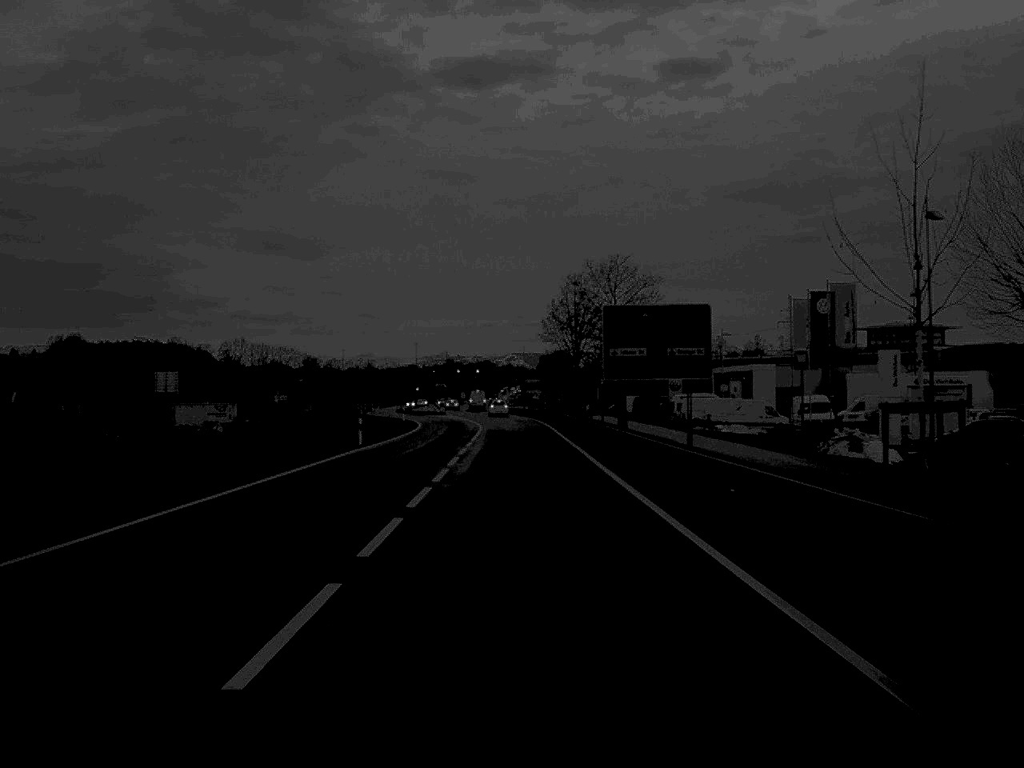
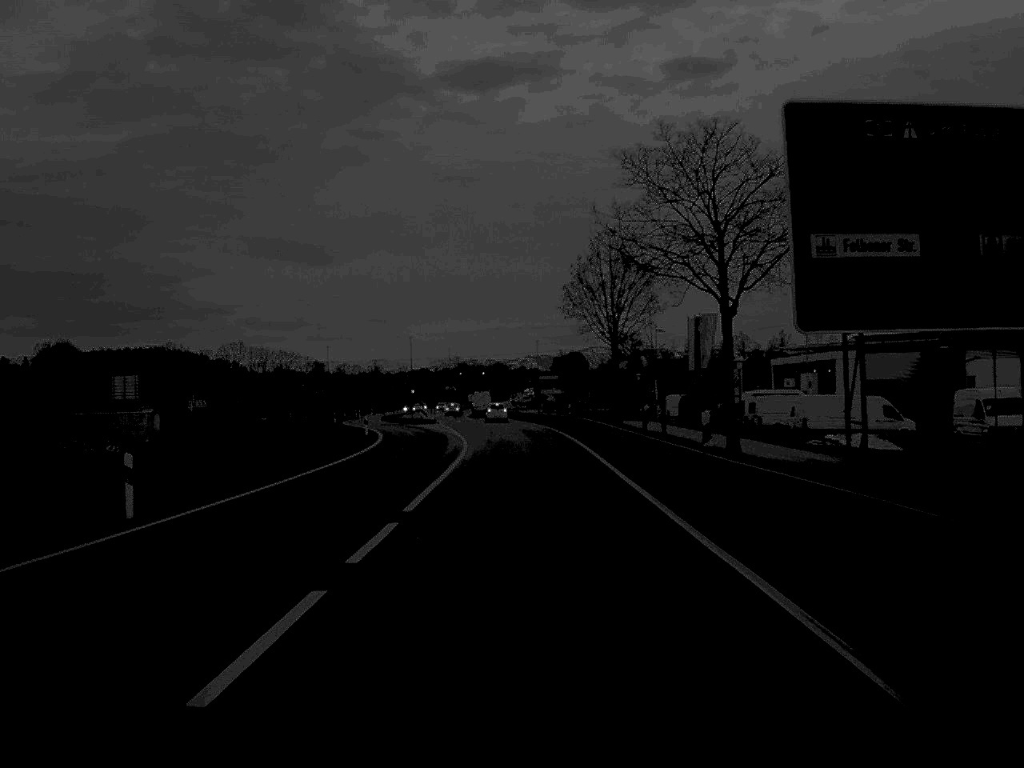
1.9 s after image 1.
(-0.1, +30.3) m; -1°
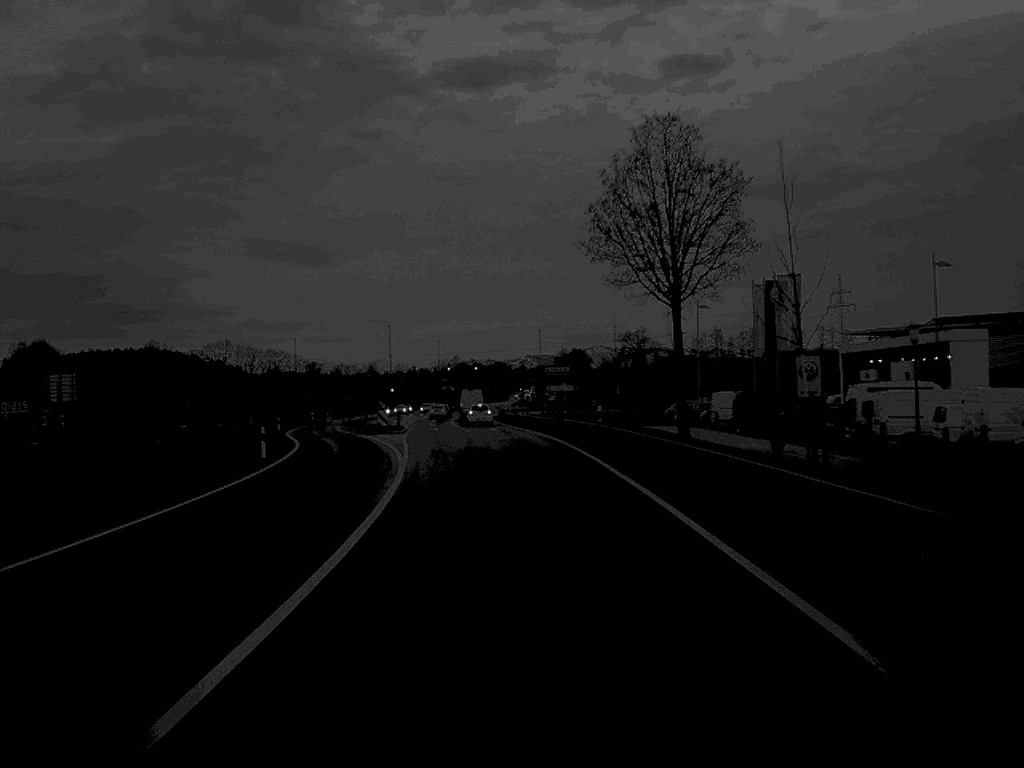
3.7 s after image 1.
(0.0, +27.5) m; 0°
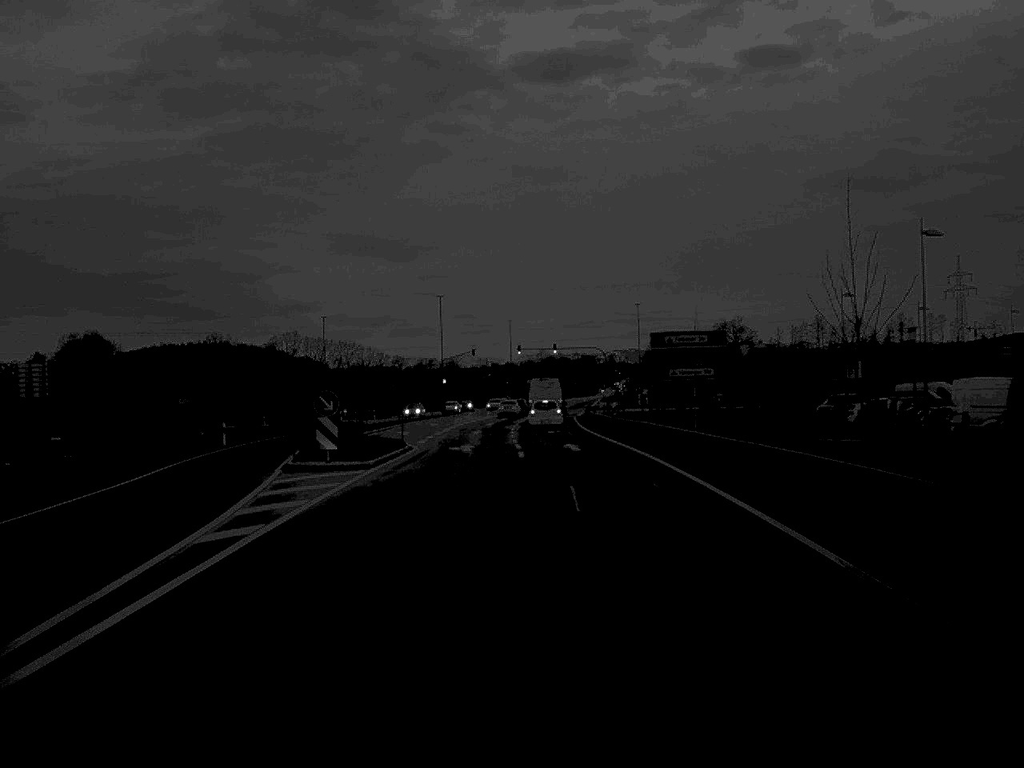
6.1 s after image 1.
(-0.6, +36.1) m; -4°
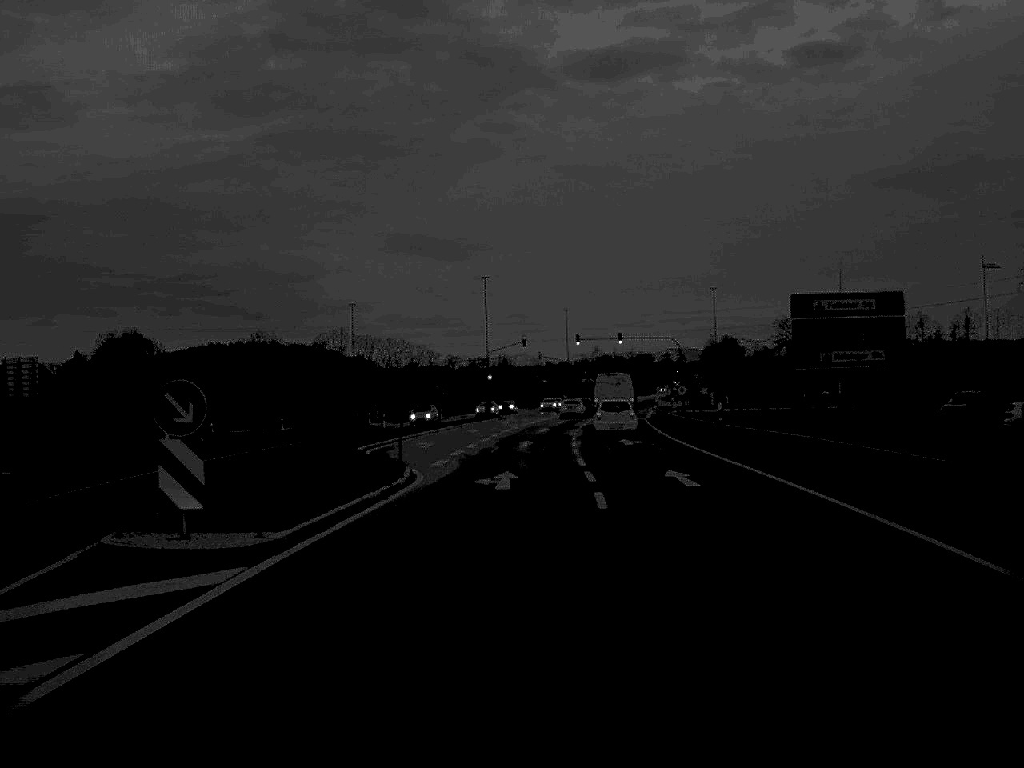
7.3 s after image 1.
(-0.4, +16.8) m; -2°
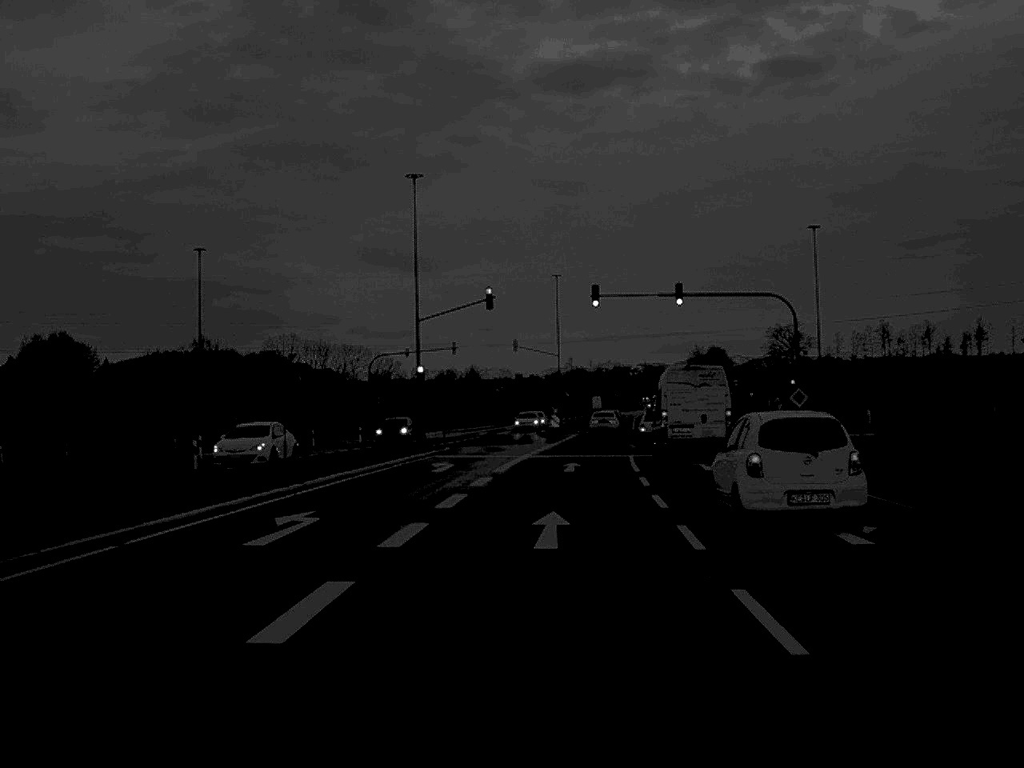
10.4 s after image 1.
(+0.2, +46.2) m; +2°
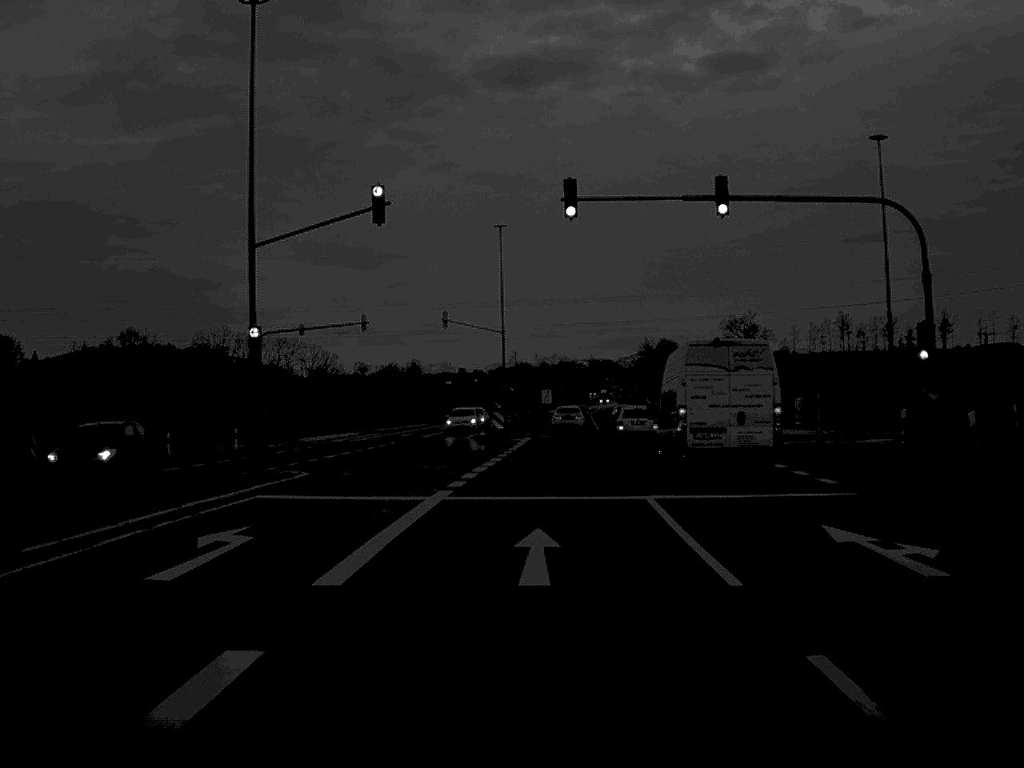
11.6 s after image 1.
(+0.5, +21.4) m; +3°
